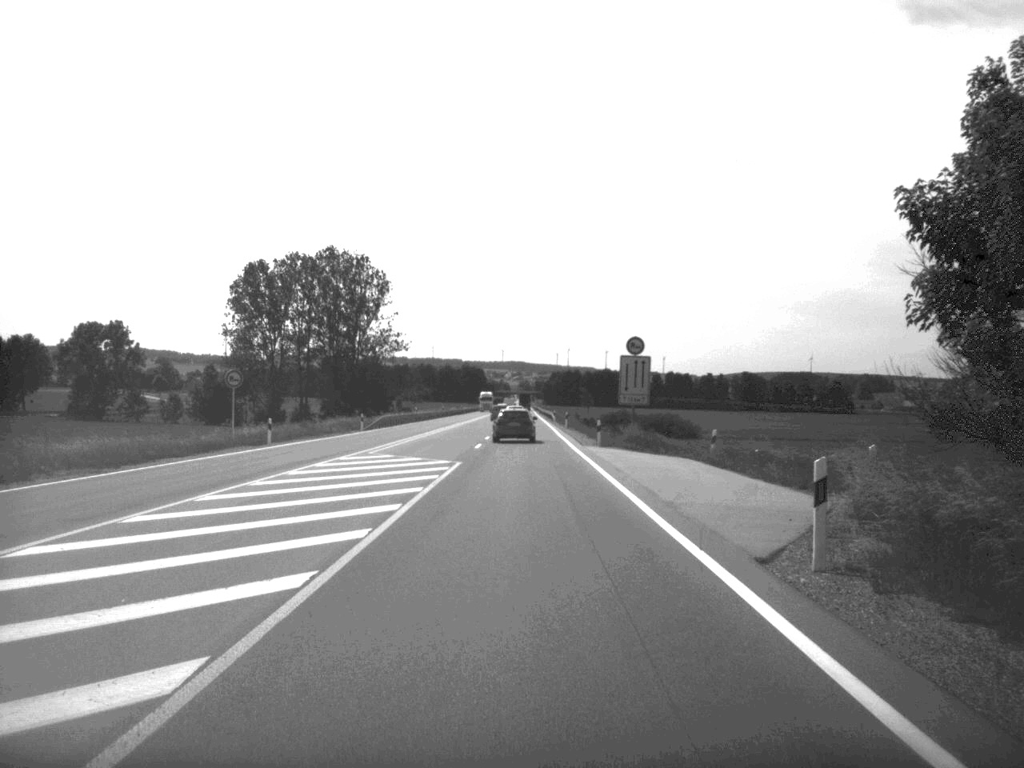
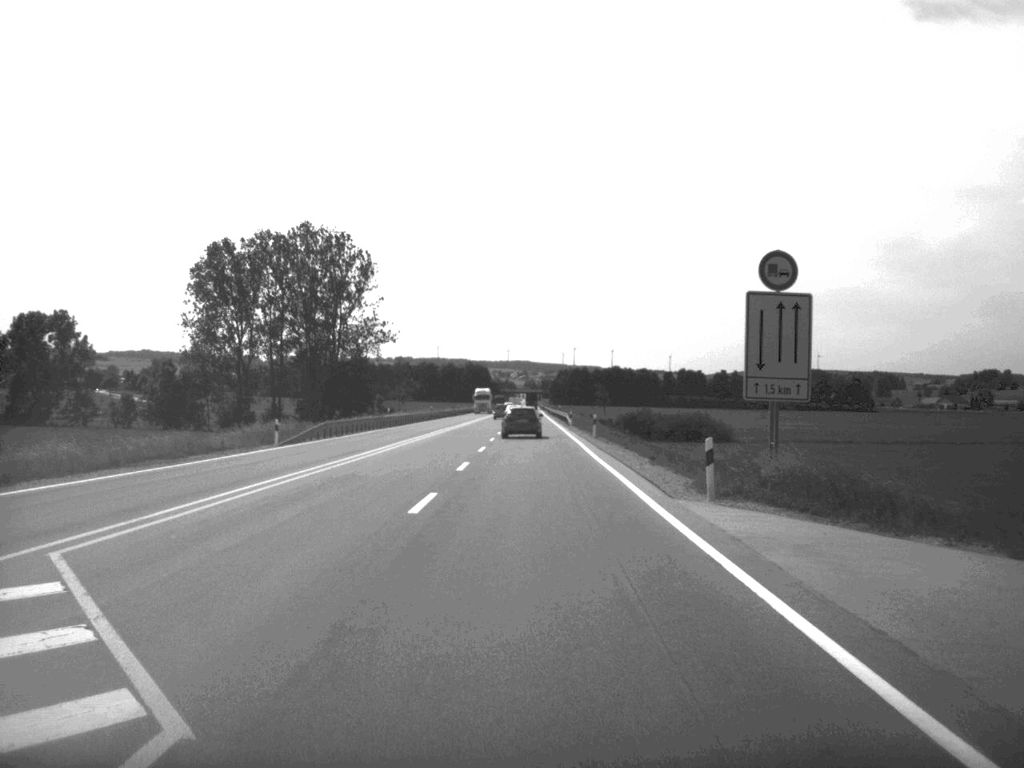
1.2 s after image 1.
(-0.1, +28.9) m; 0°
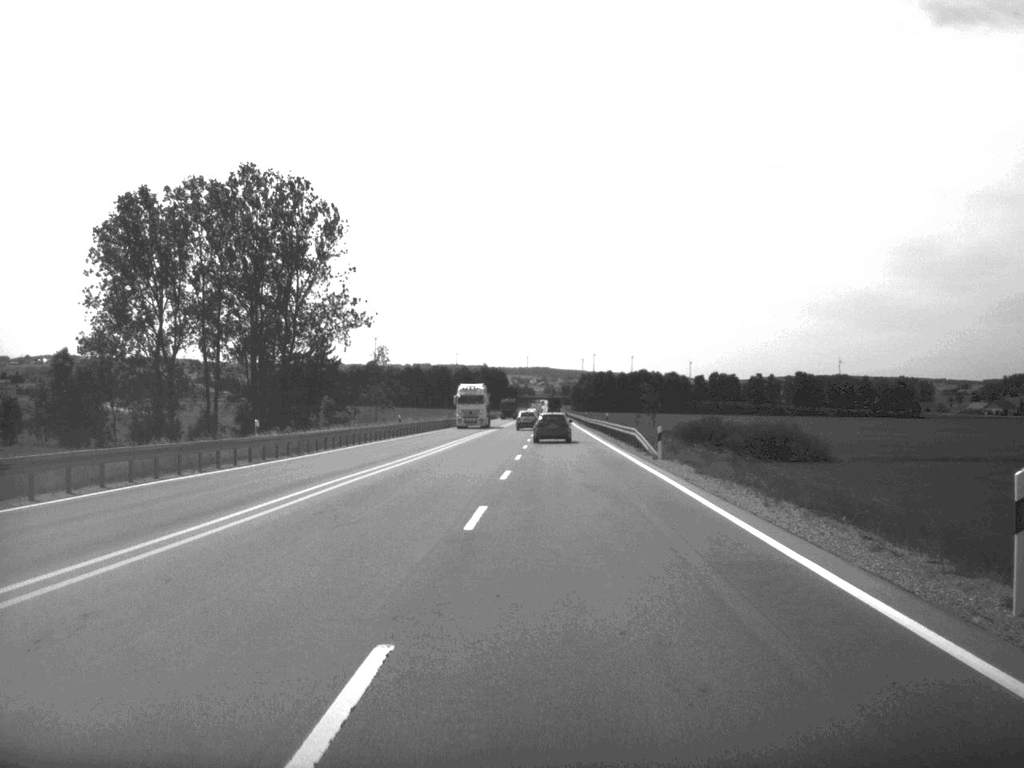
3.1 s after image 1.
(-0.4, +49.9) m; -1°
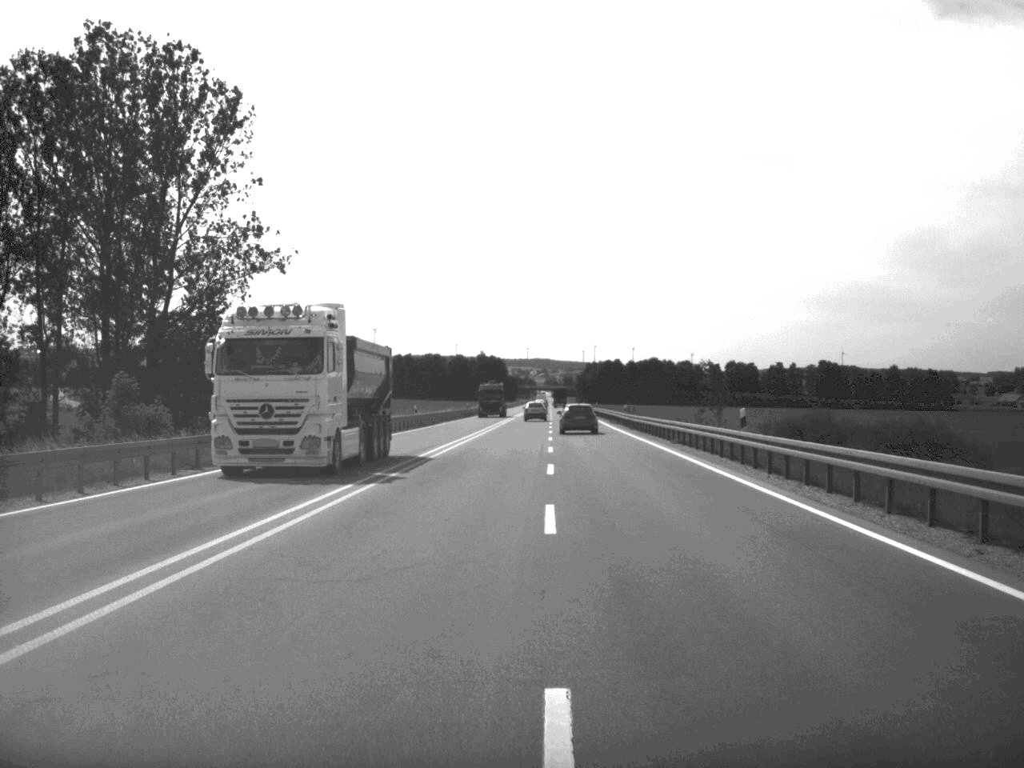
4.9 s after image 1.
(-0.1, +49.5) m; 0°
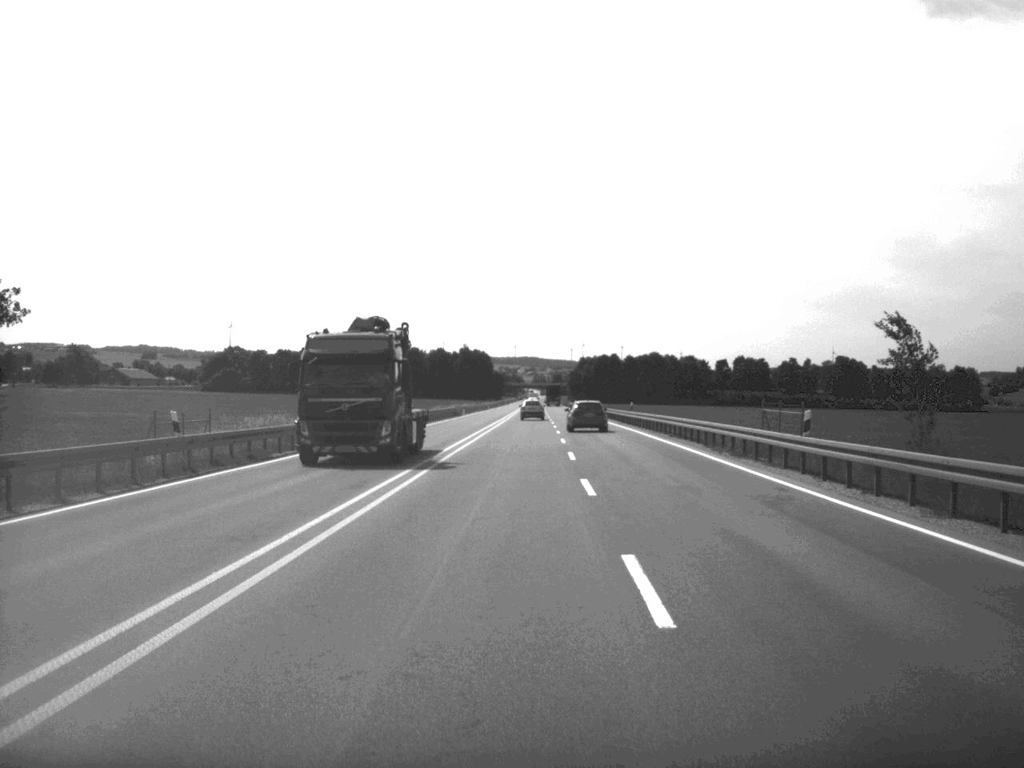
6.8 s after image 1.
(+0.2, +54.0) m; +1°
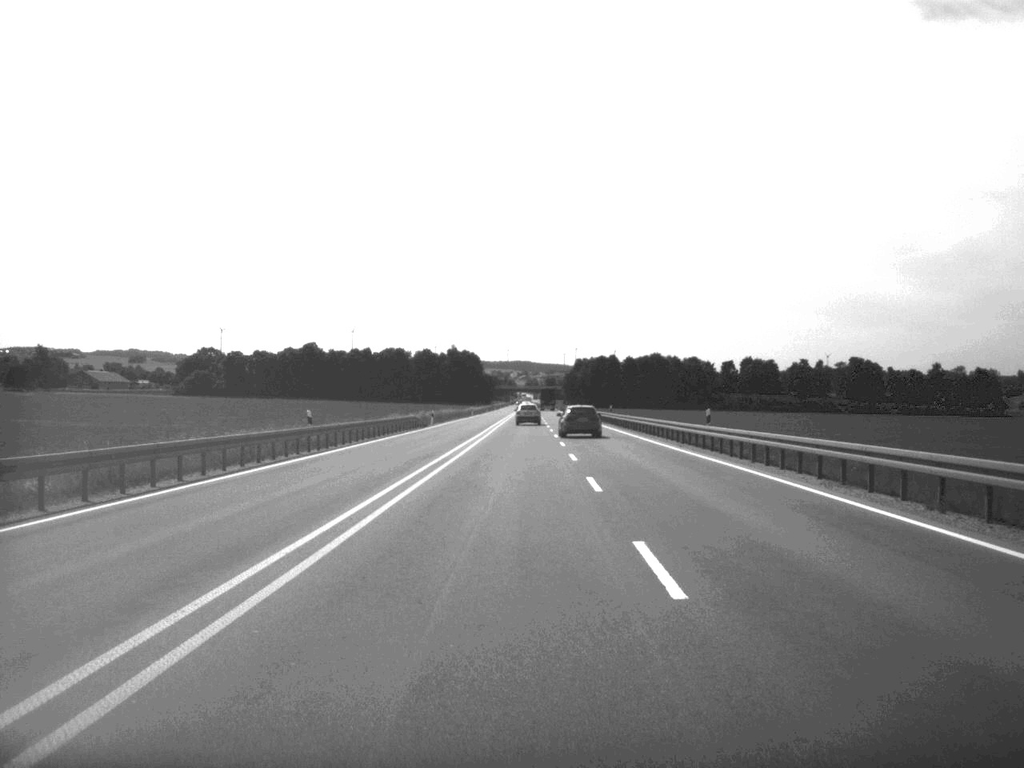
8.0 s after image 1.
(+0.1, +34.5) m; 0°
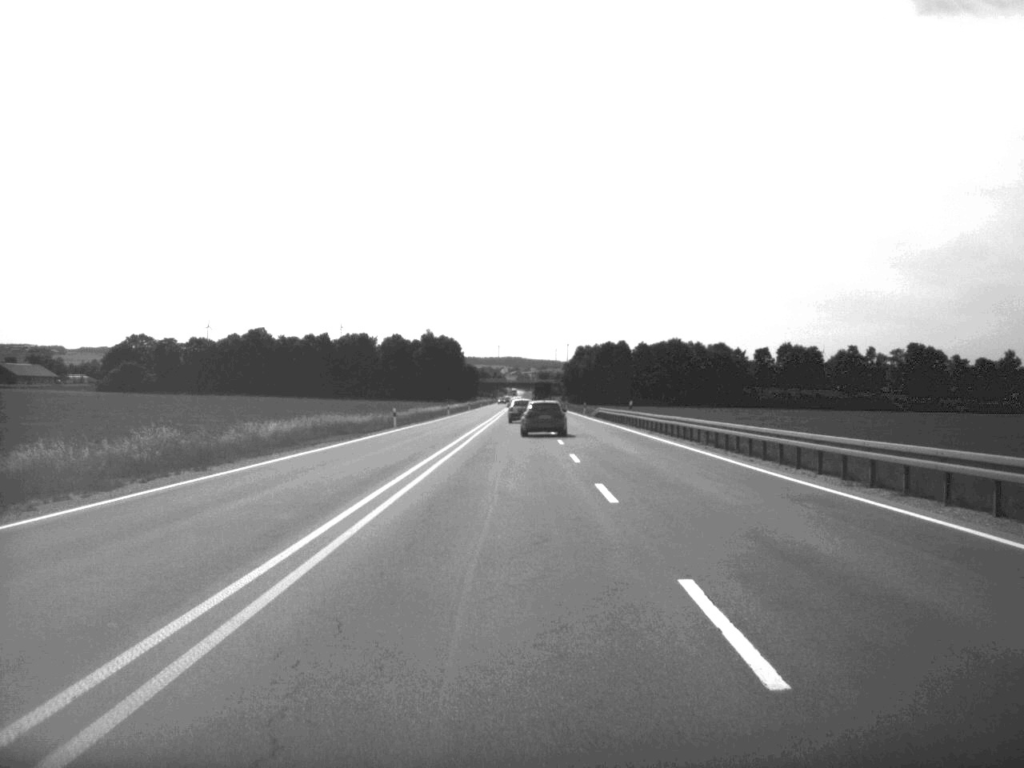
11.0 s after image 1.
(+0.2, +86.8) m; 0°
